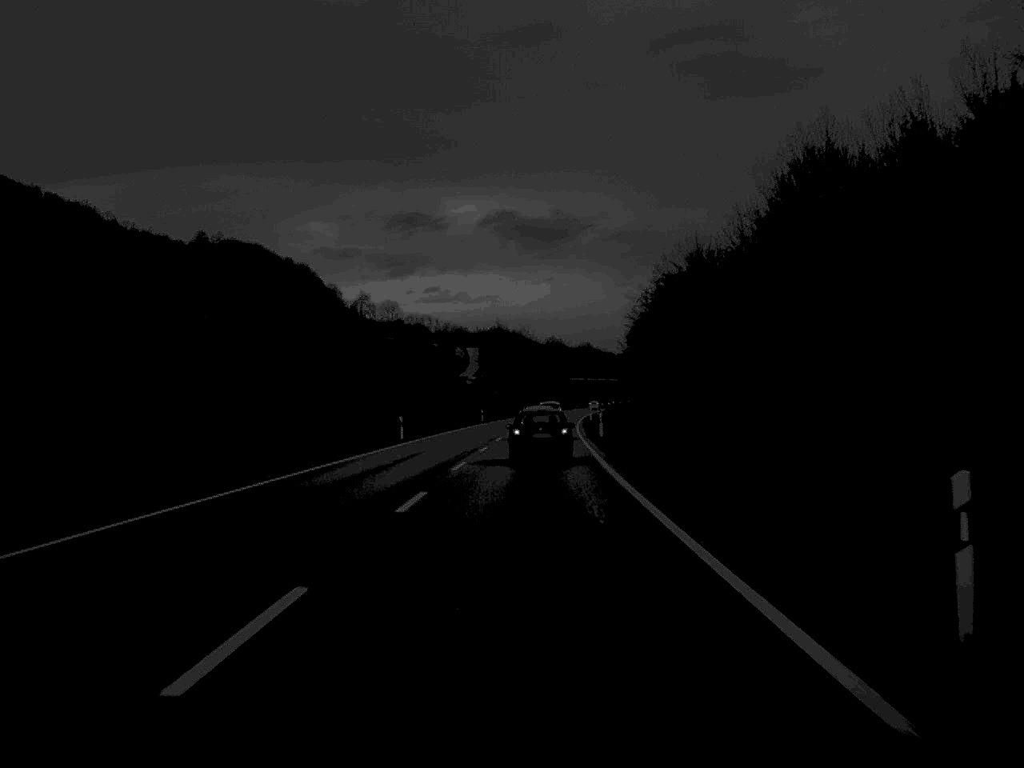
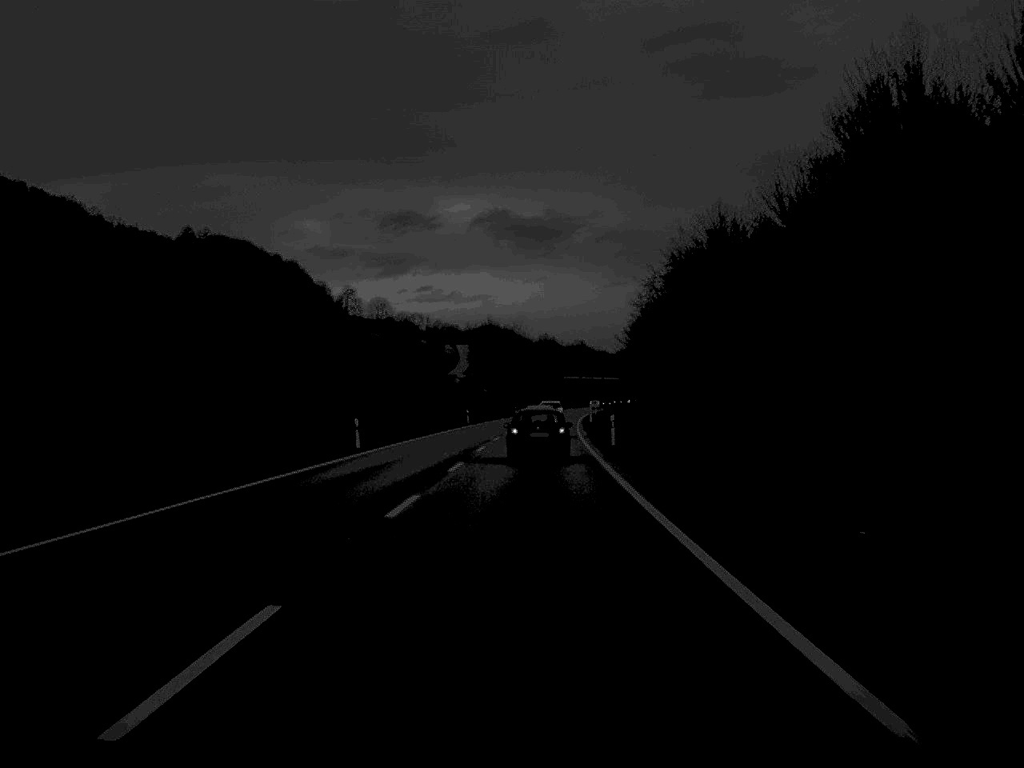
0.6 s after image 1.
(0.0, +13.0) m; 0°
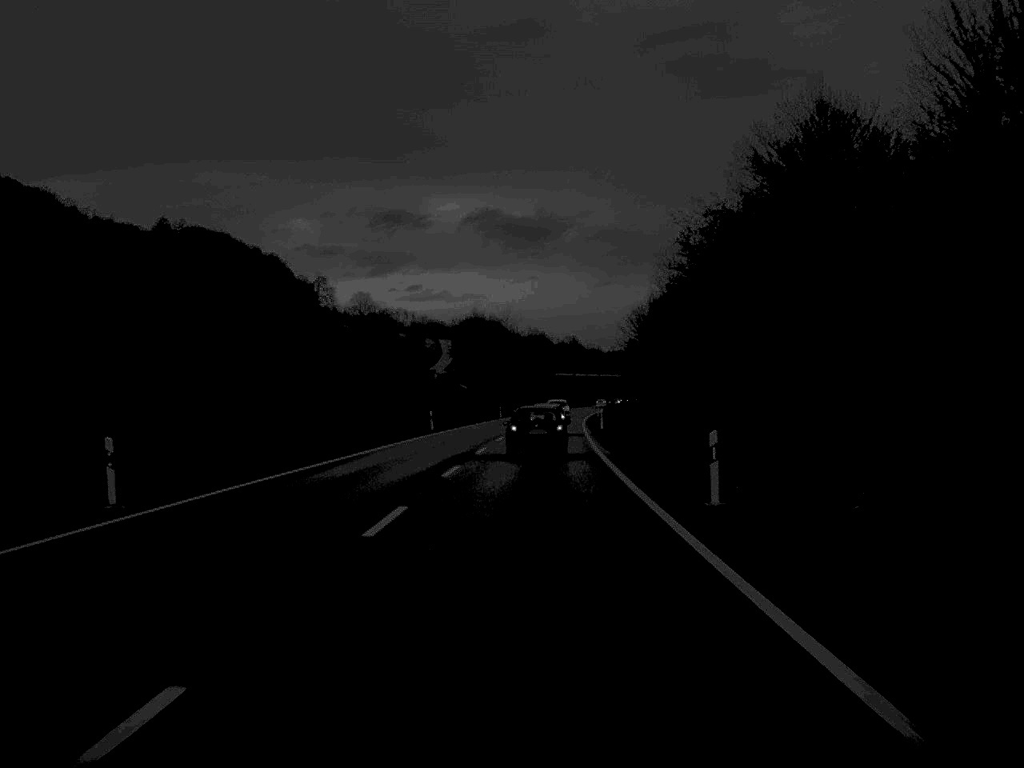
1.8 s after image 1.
(+0.1, +26.9) m; +1°
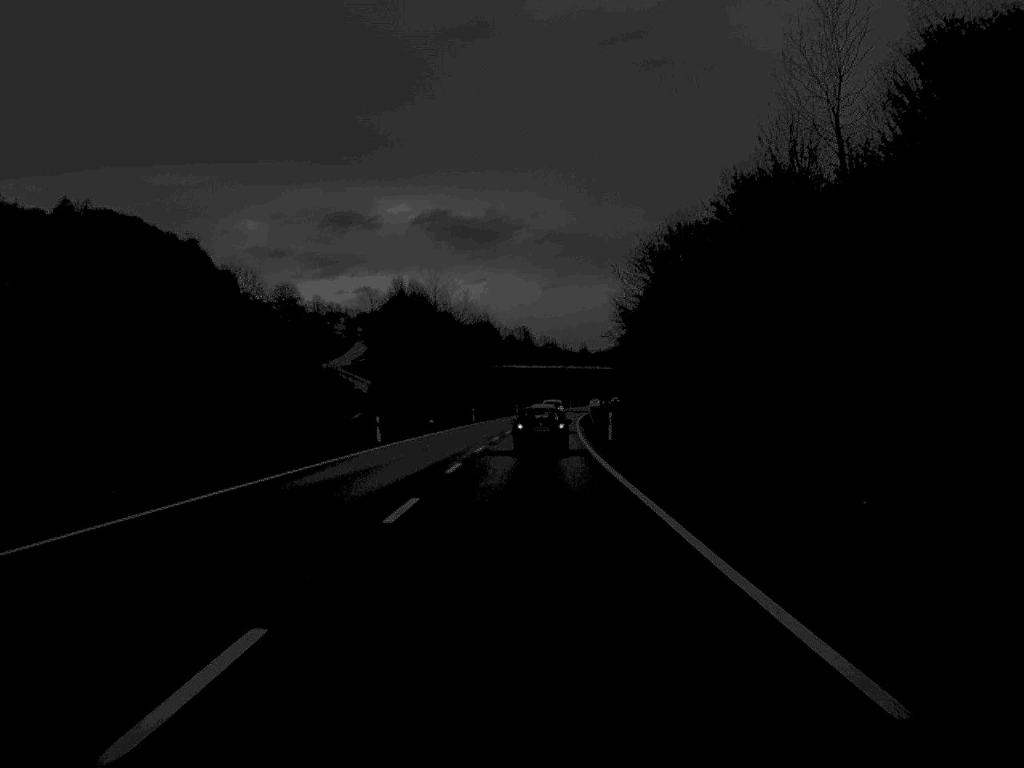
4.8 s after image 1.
(+1.3, +70.2) m; +2°
